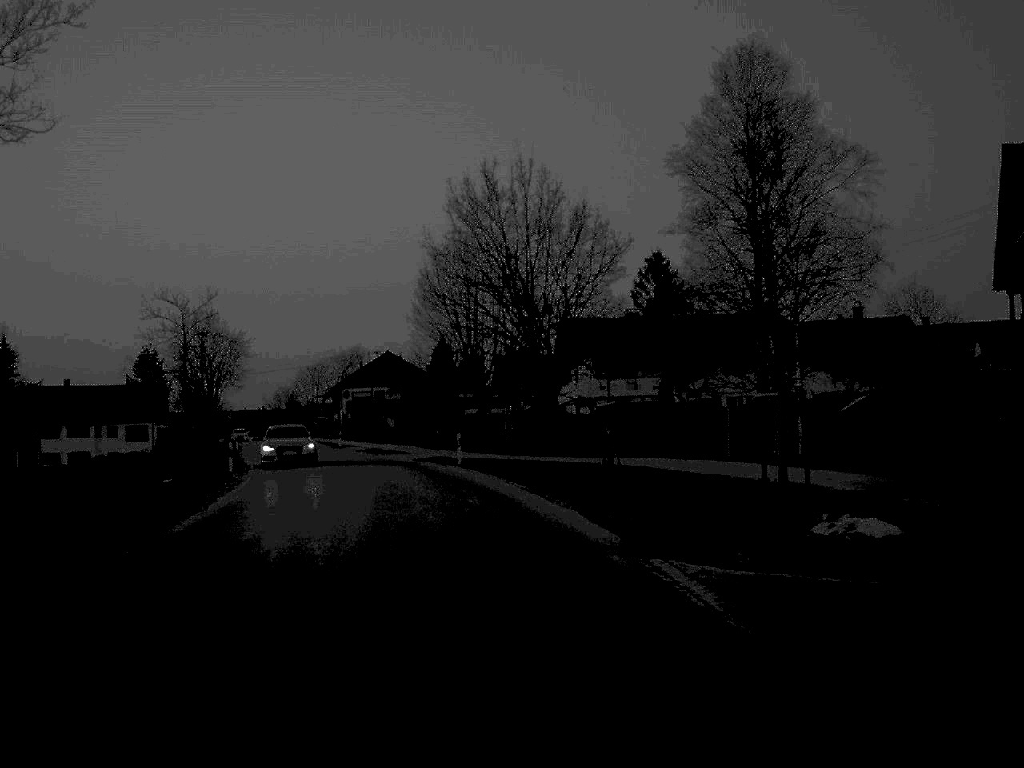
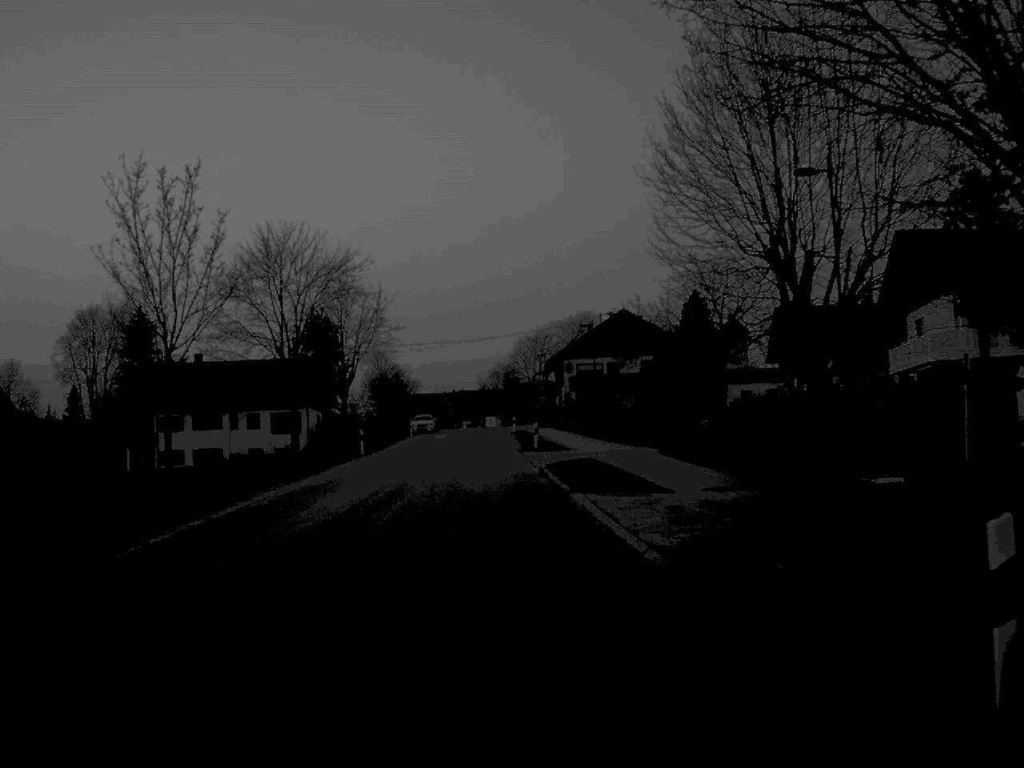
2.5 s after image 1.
(-3.1, +36.0) m; -11°
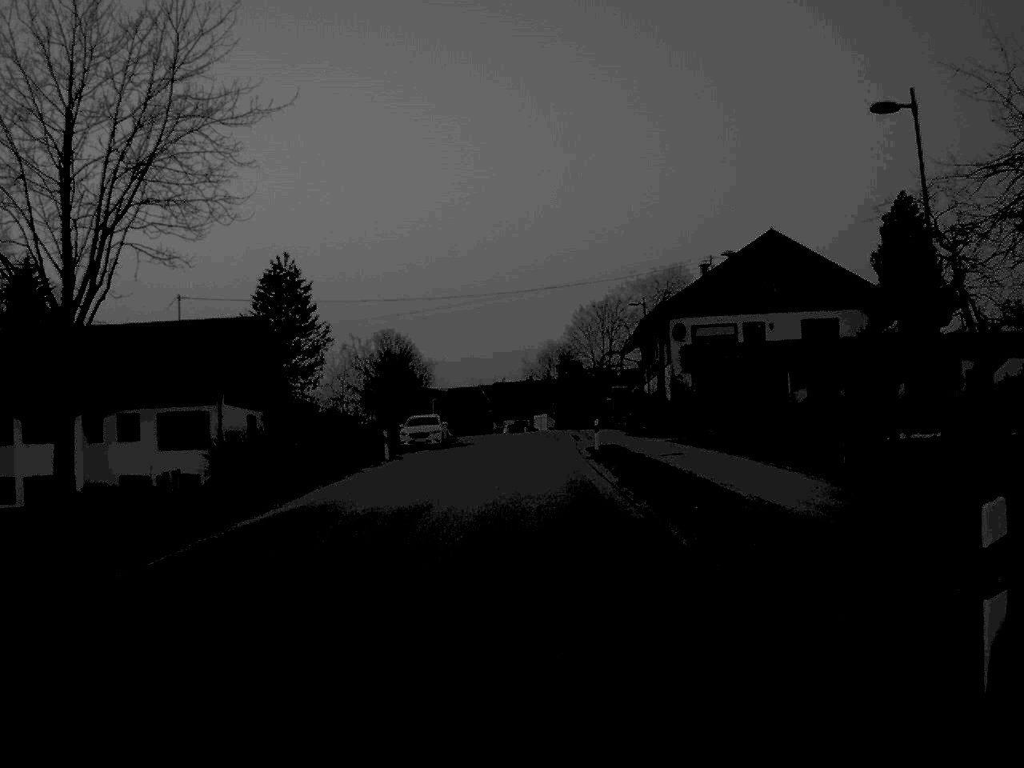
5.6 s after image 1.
(-1.6, +46.2) m; -2°
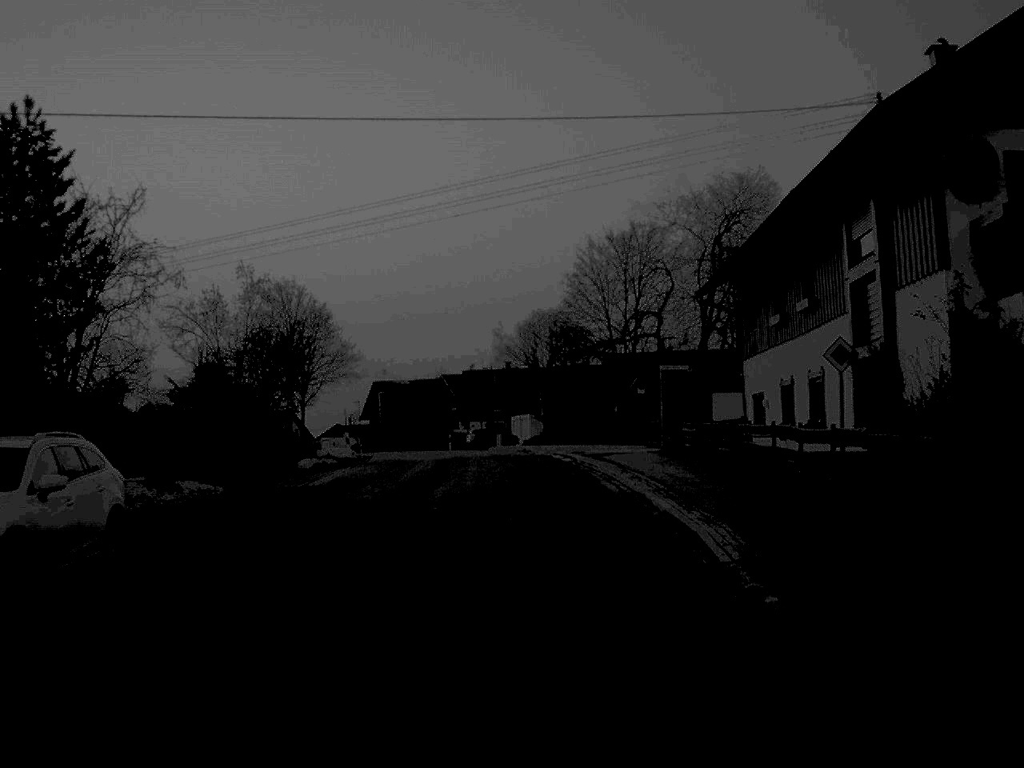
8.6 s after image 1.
(+0.4, +45.0) m; +1°
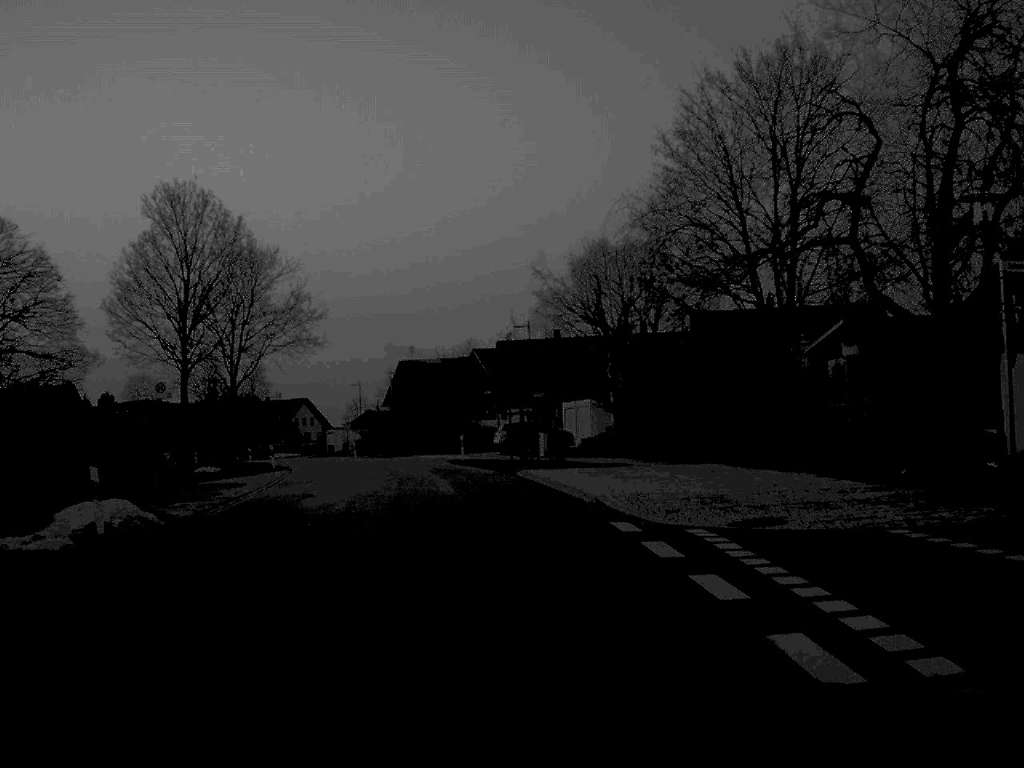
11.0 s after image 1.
(-0.3, +33.4) m; -2°
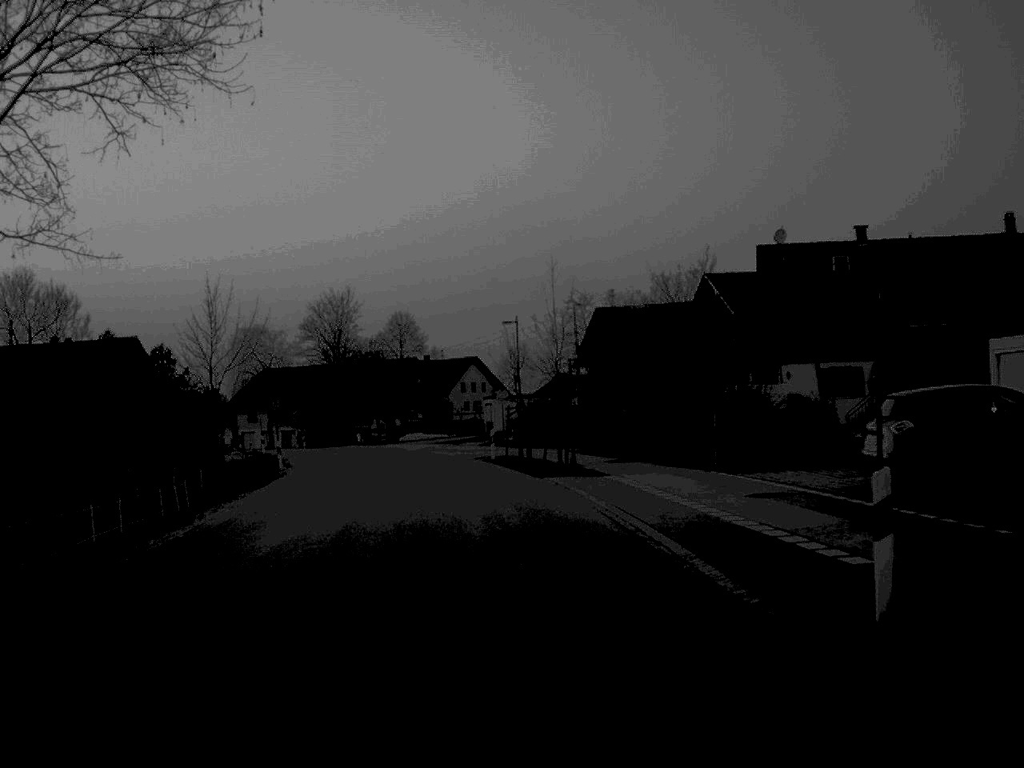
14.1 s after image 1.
(-3.5, +43.7) m; -9°
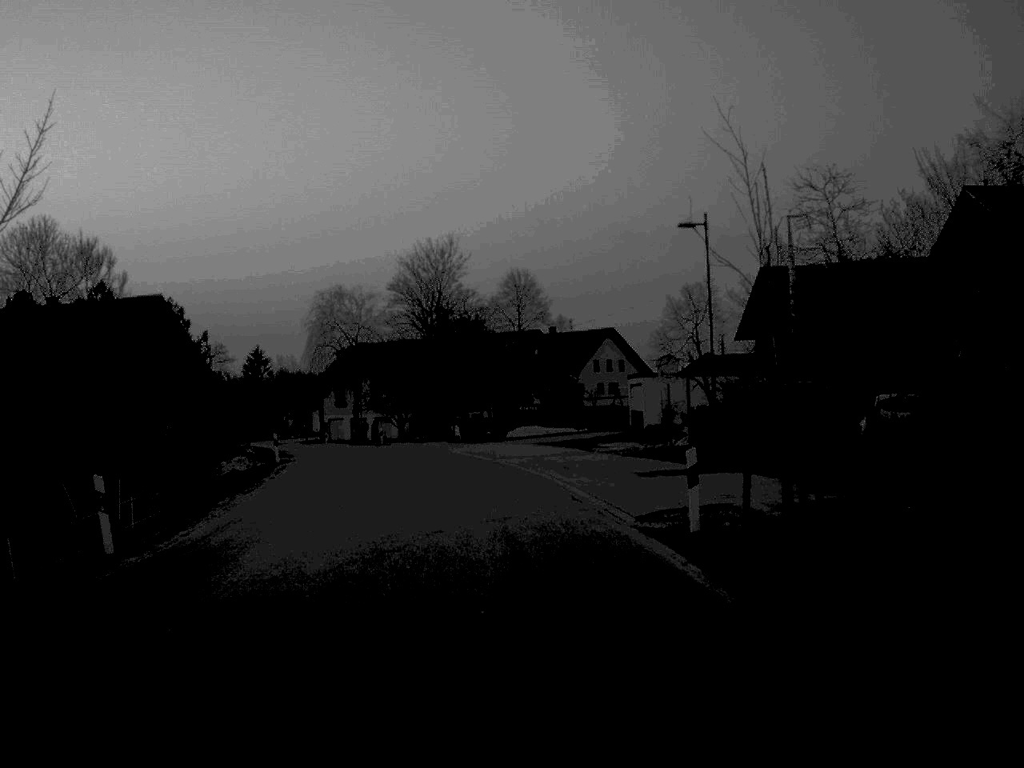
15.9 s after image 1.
(-1.4, +27.7) m; -6°
